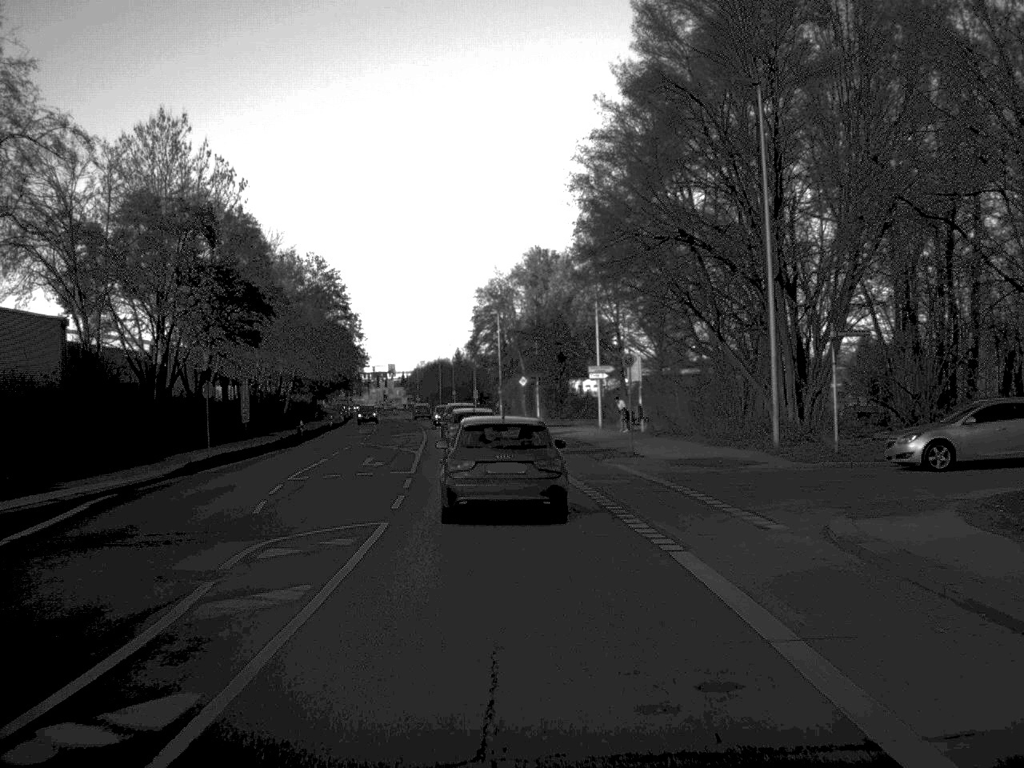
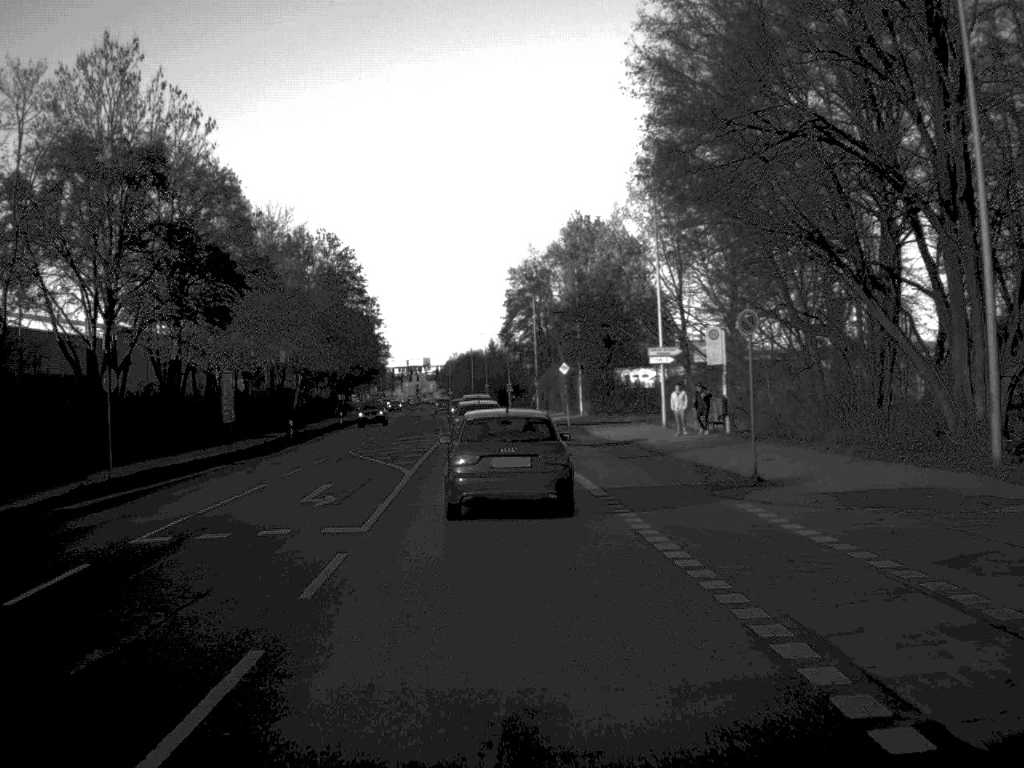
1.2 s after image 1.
(-0.2, +14.3) m; -2°
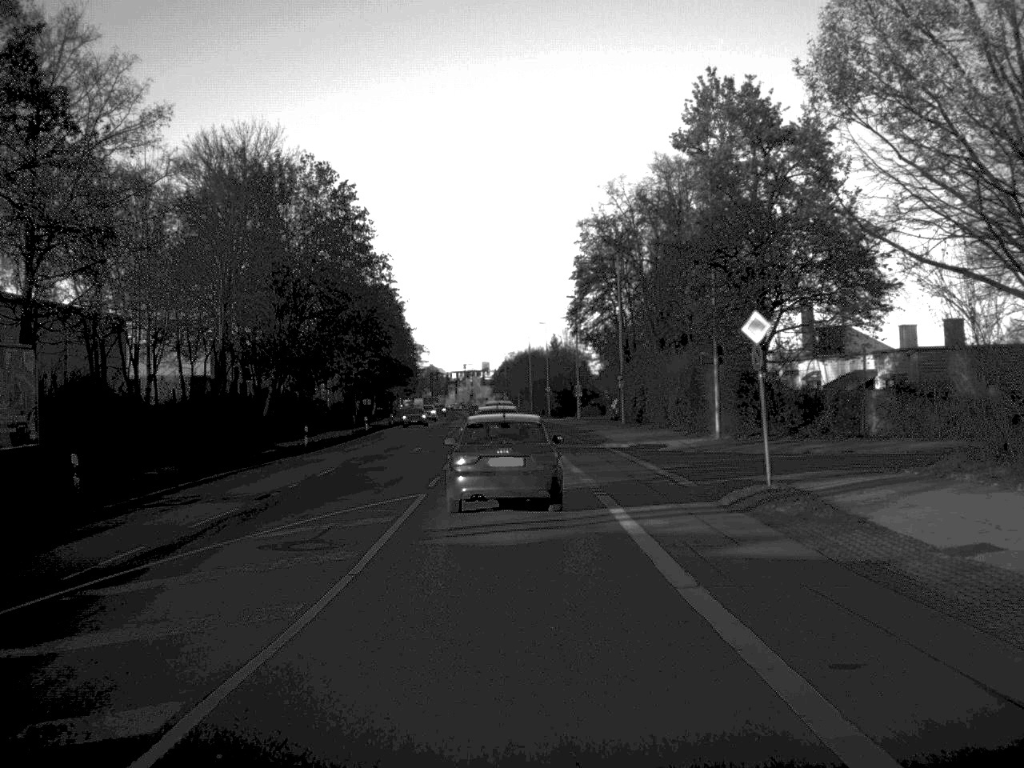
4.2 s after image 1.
(-1.1, +36.3) m; -3°
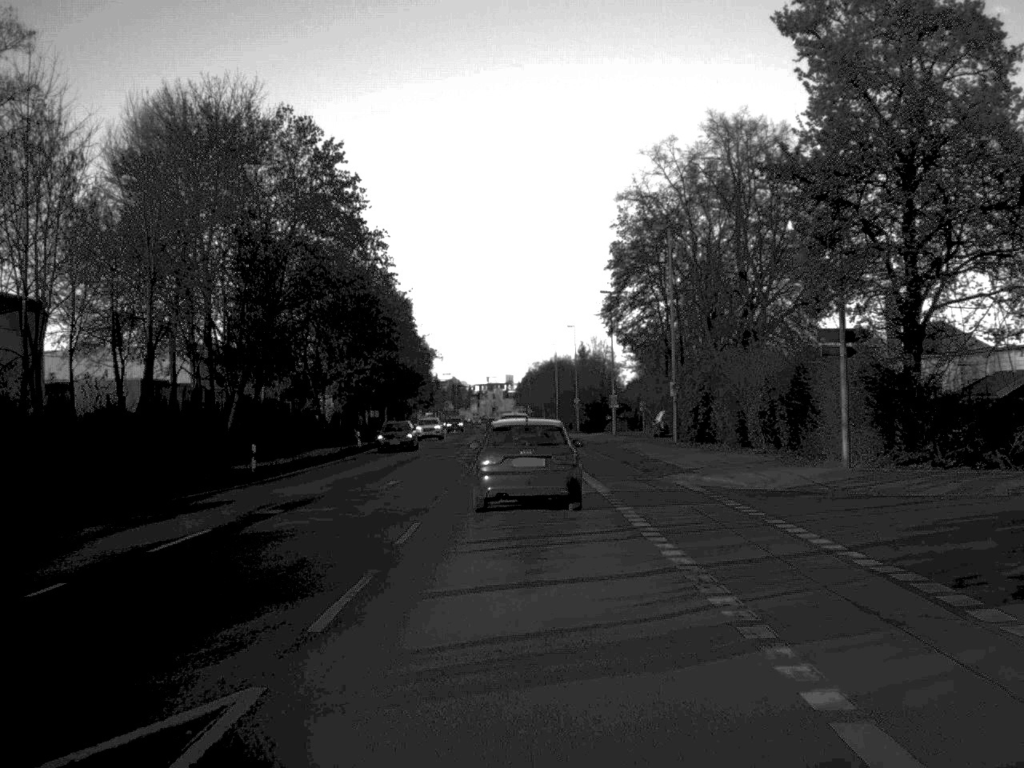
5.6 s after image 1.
(-0.2, +15.2) m; -1°
